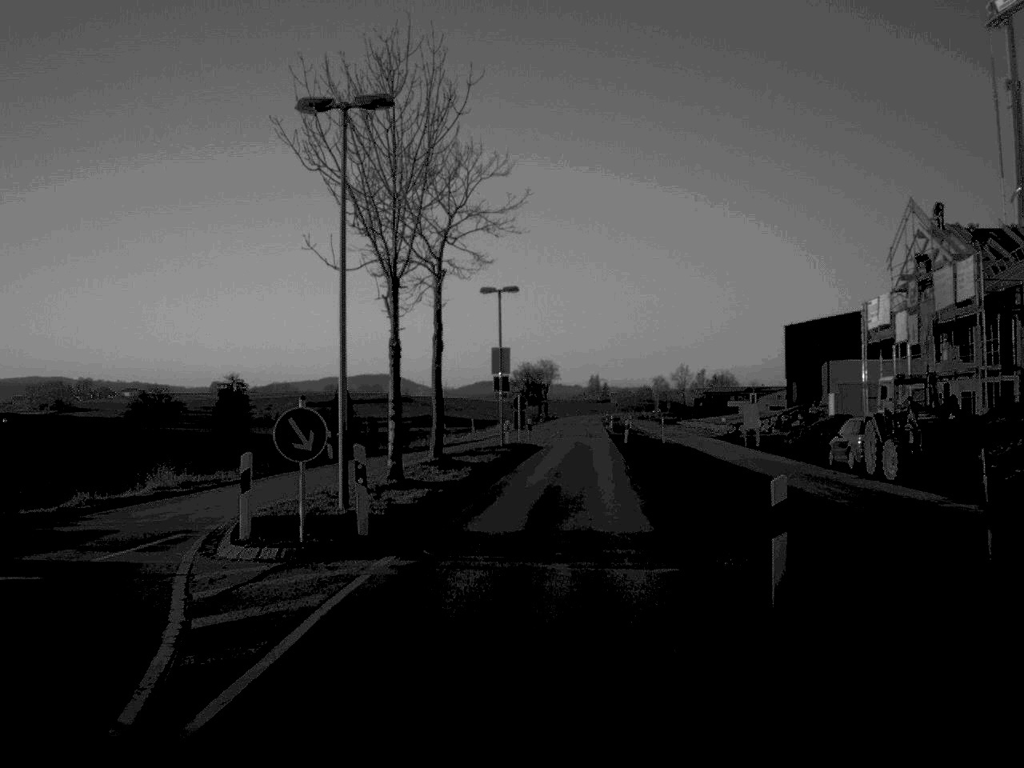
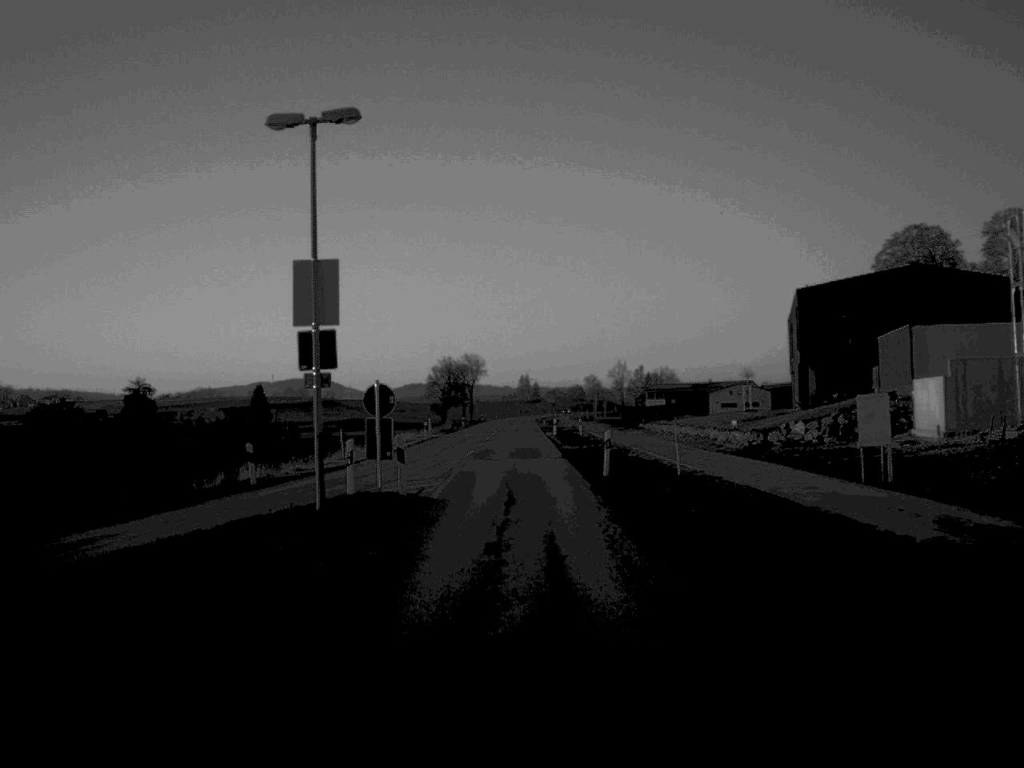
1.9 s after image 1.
(+1.0, +29.5) m; +3°
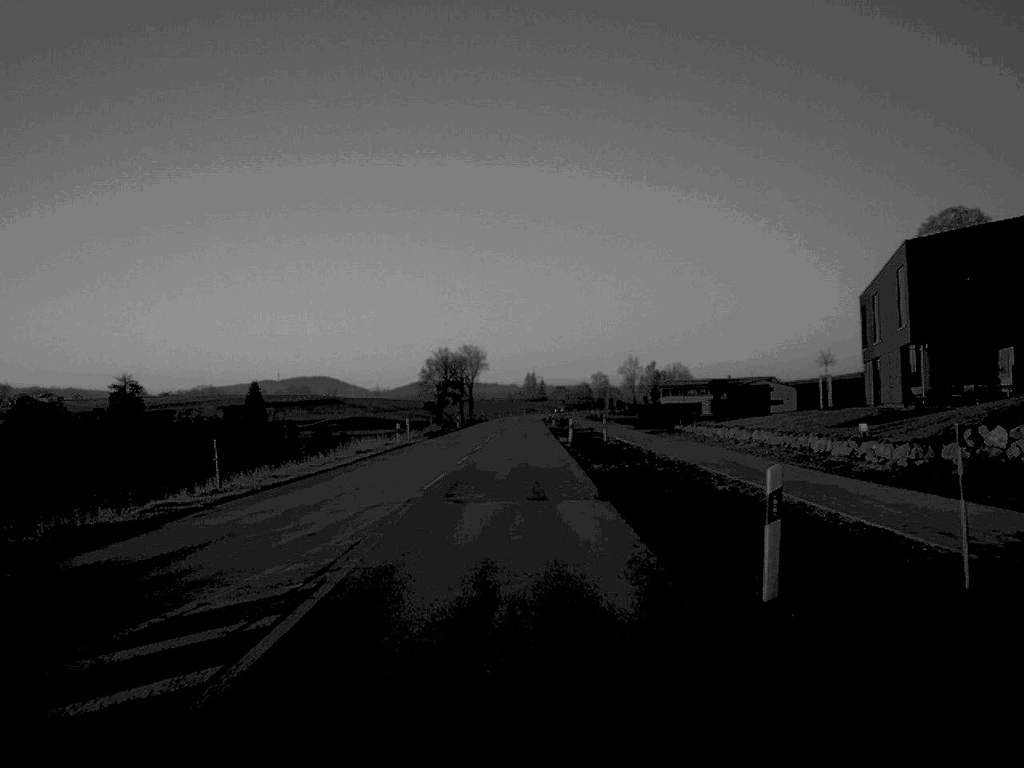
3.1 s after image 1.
(0.0, +20.5) m; 0°
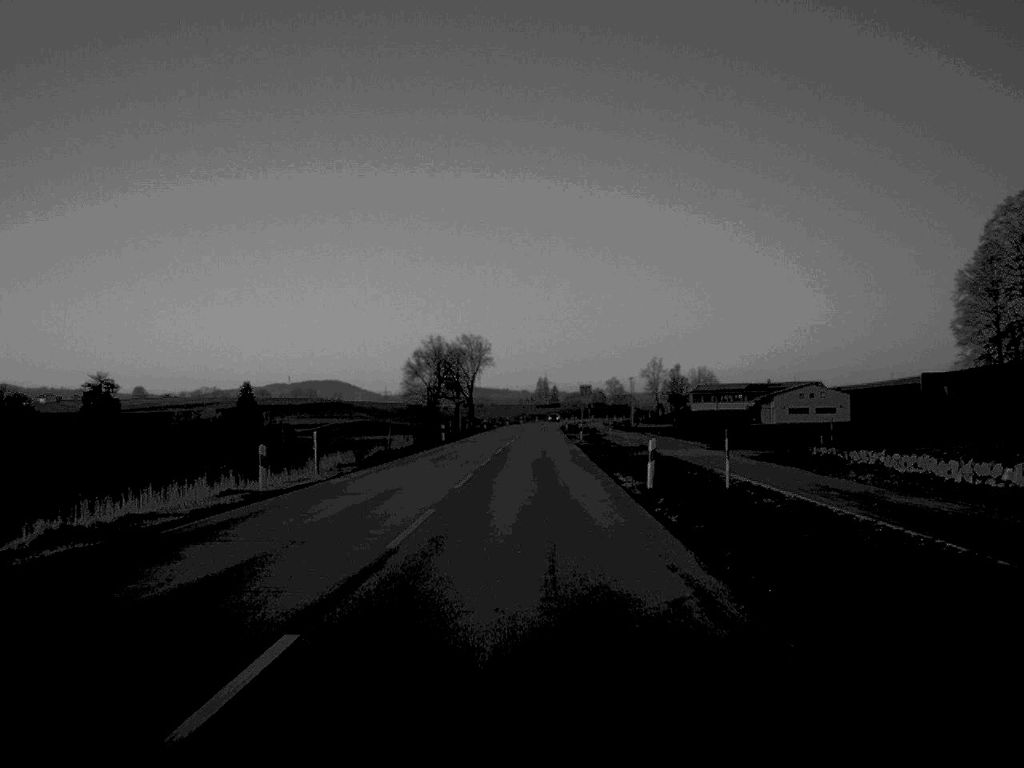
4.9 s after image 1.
(-0.3, +34.4) m; 0°
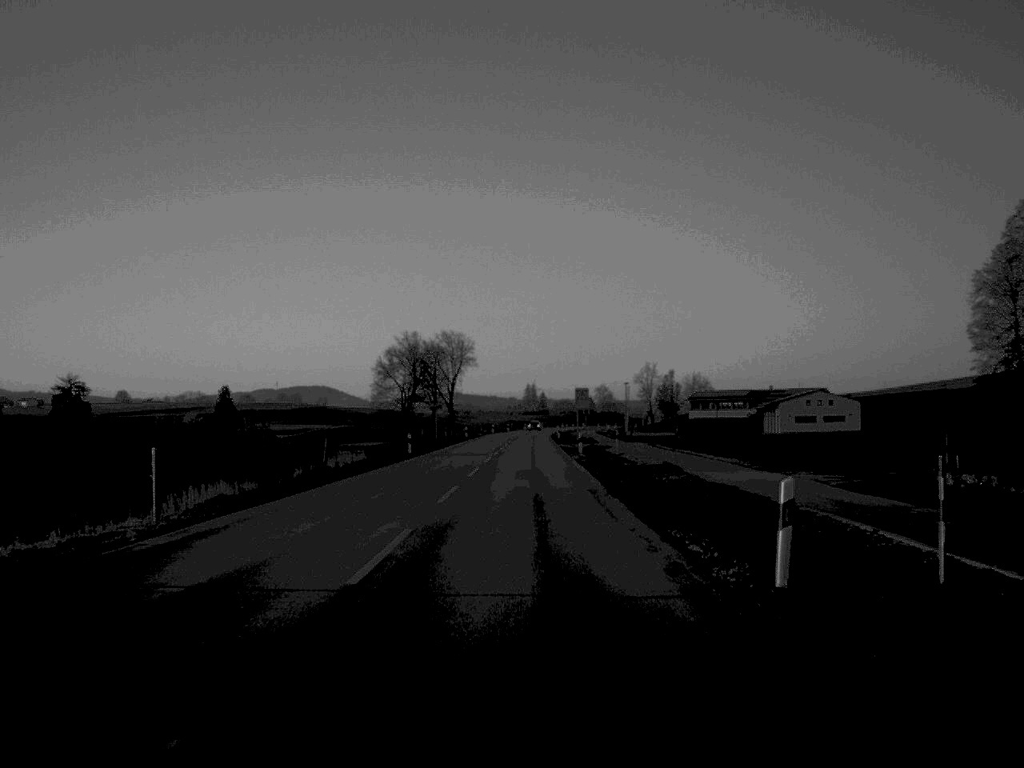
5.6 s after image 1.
(+0.1, +14.9) m; +1°
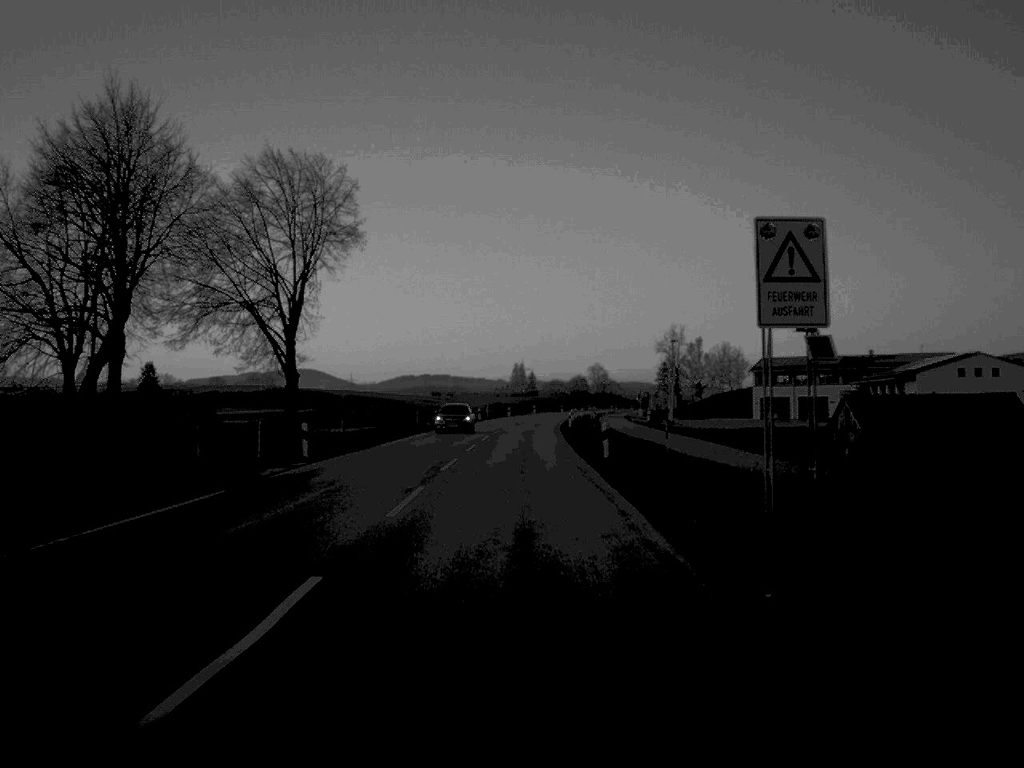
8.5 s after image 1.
(+0.3, +79.4) m; 0°
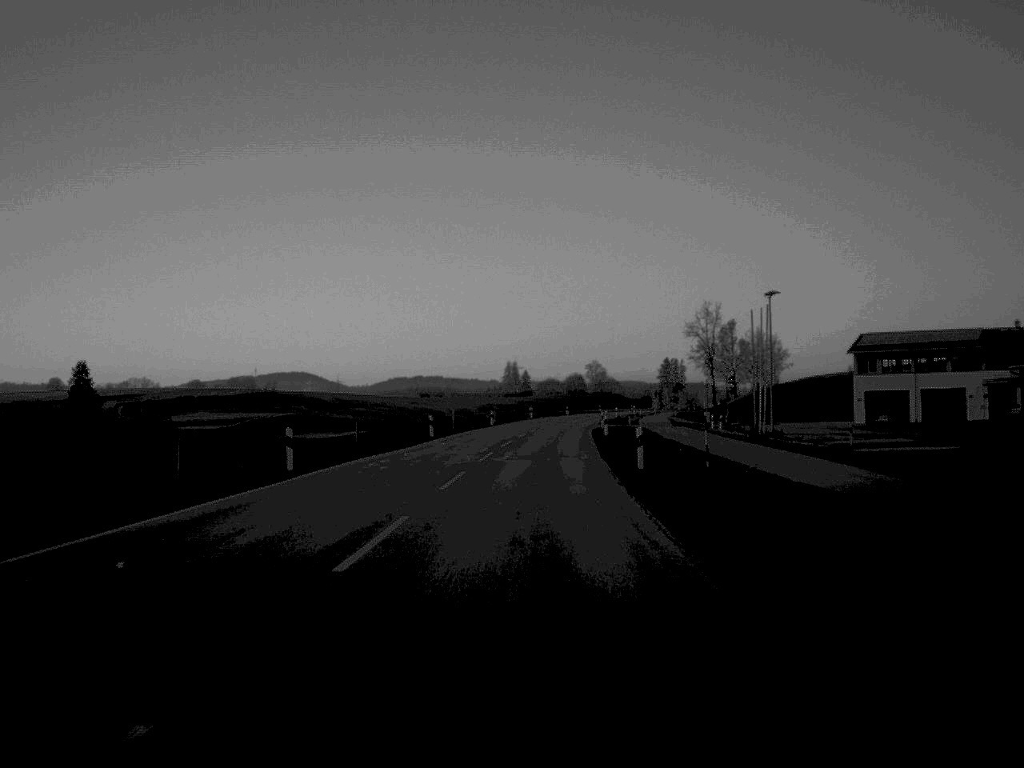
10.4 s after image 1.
(0.0, +53.0) m; 0°
